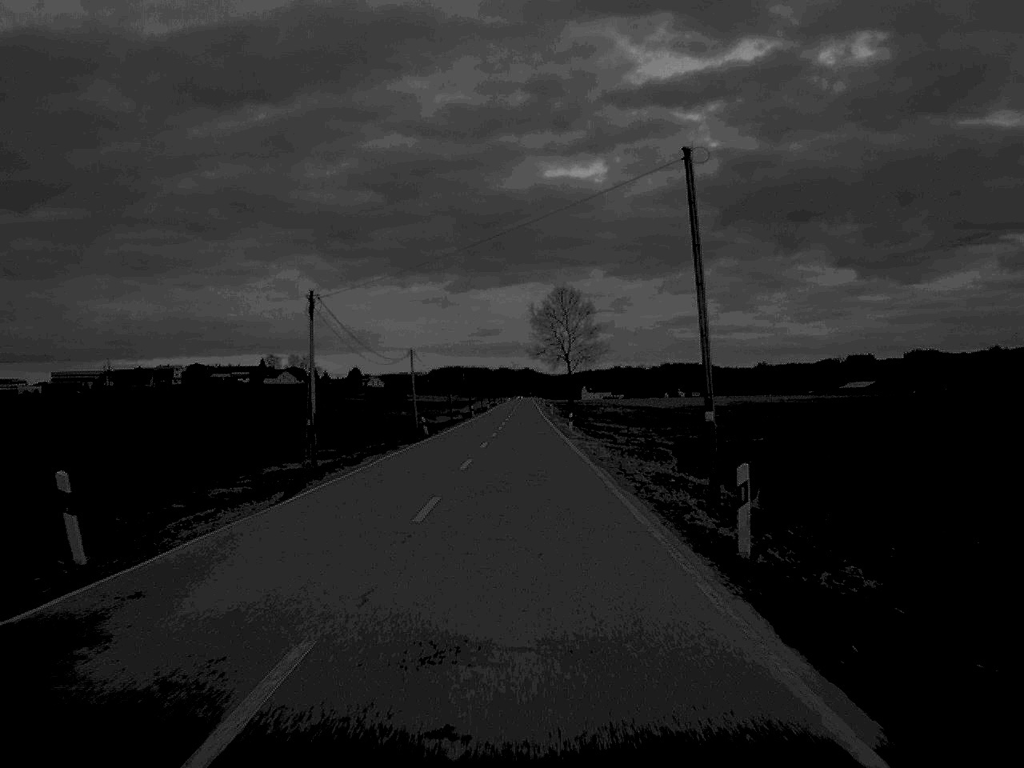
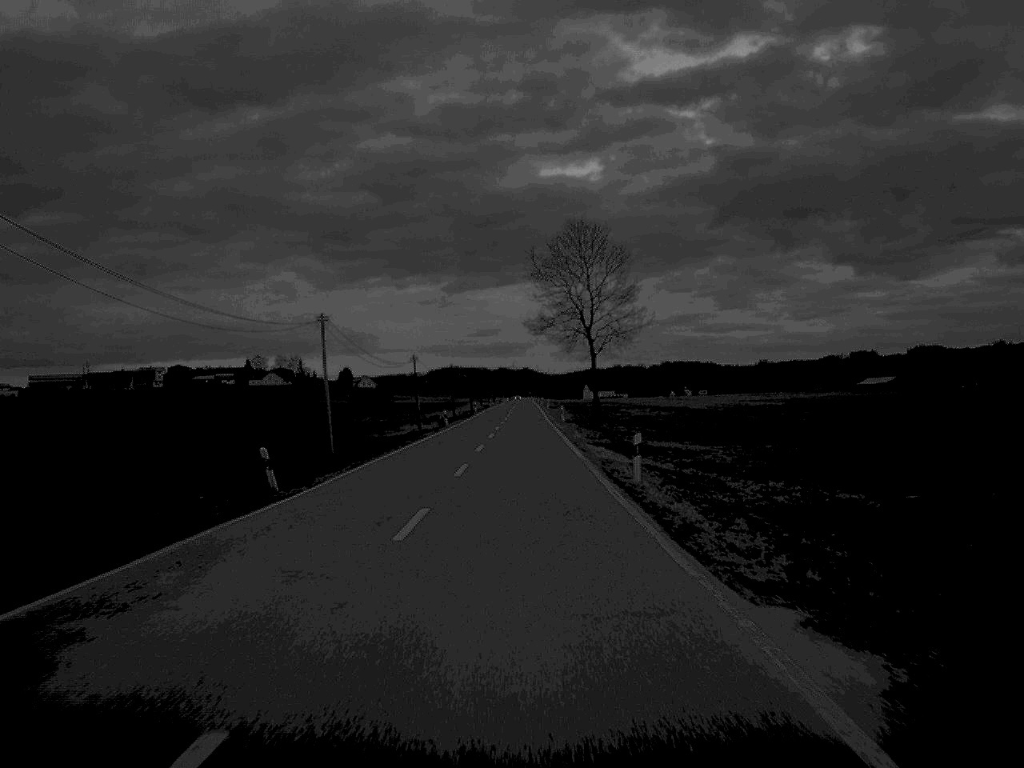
(0.0, +39.2) m; 0°
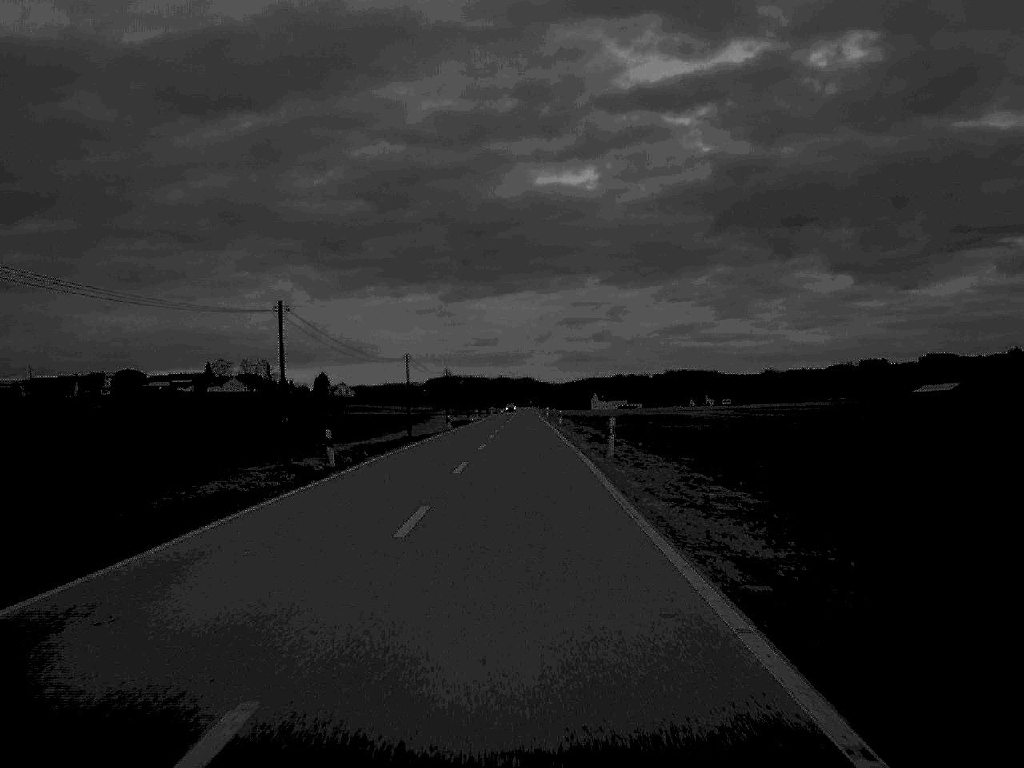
(+0.1, +96.4) m; 0°
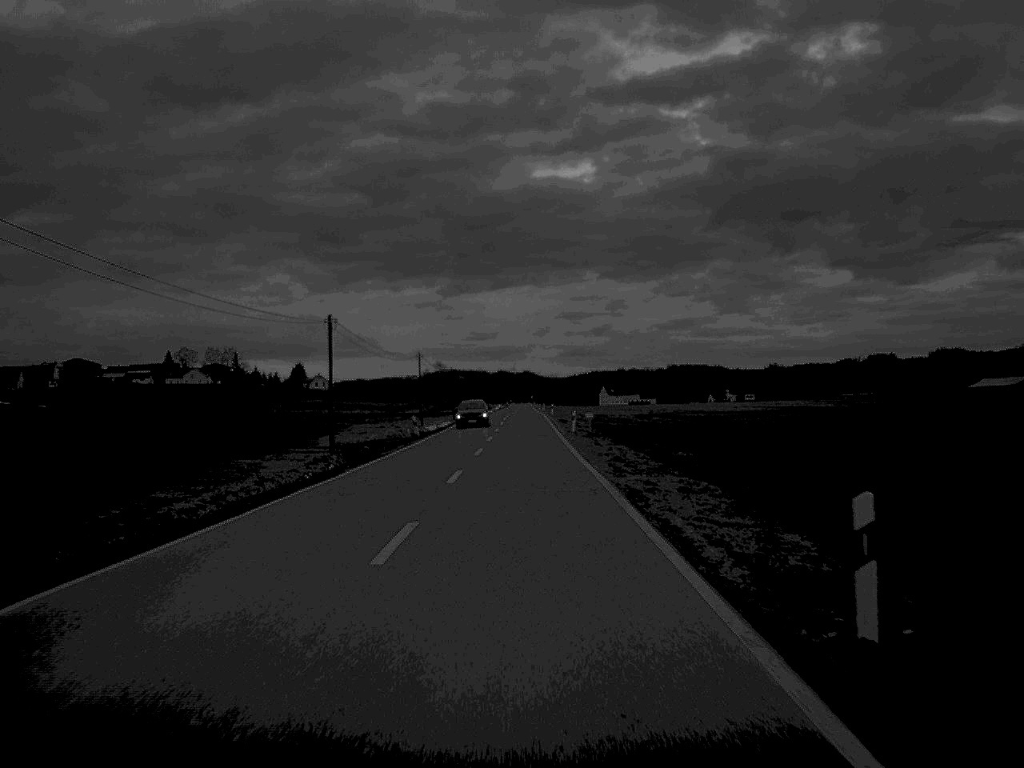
(0.0, +75.2) m; 0°
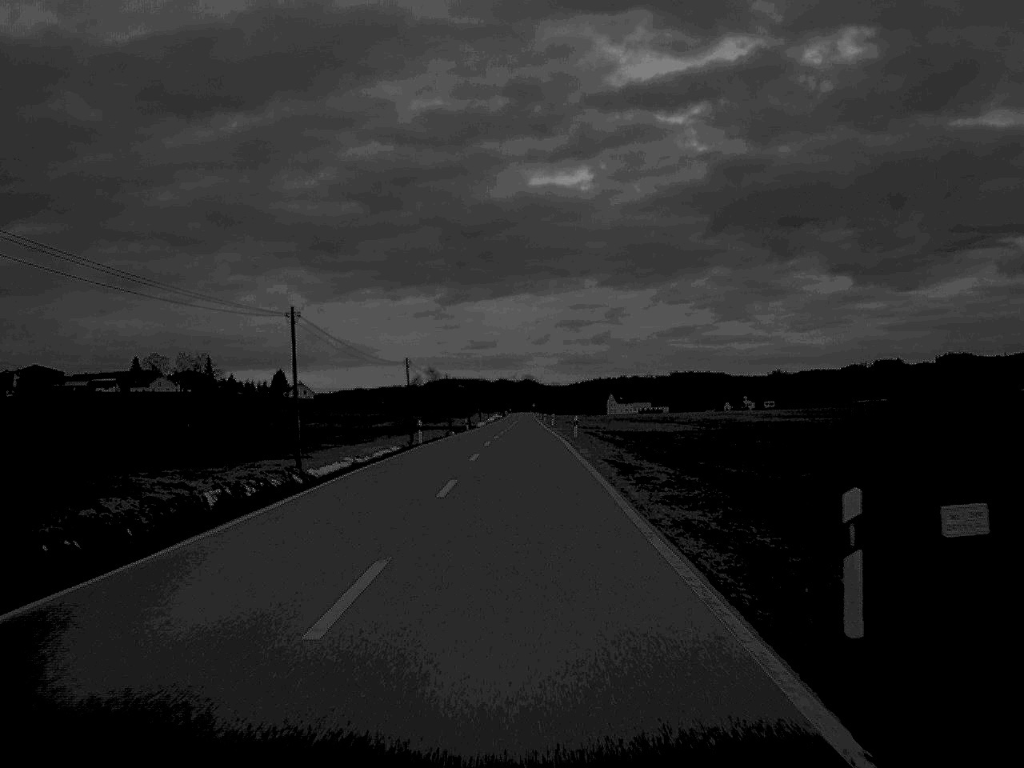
(0.0, +51.8) m; 0°
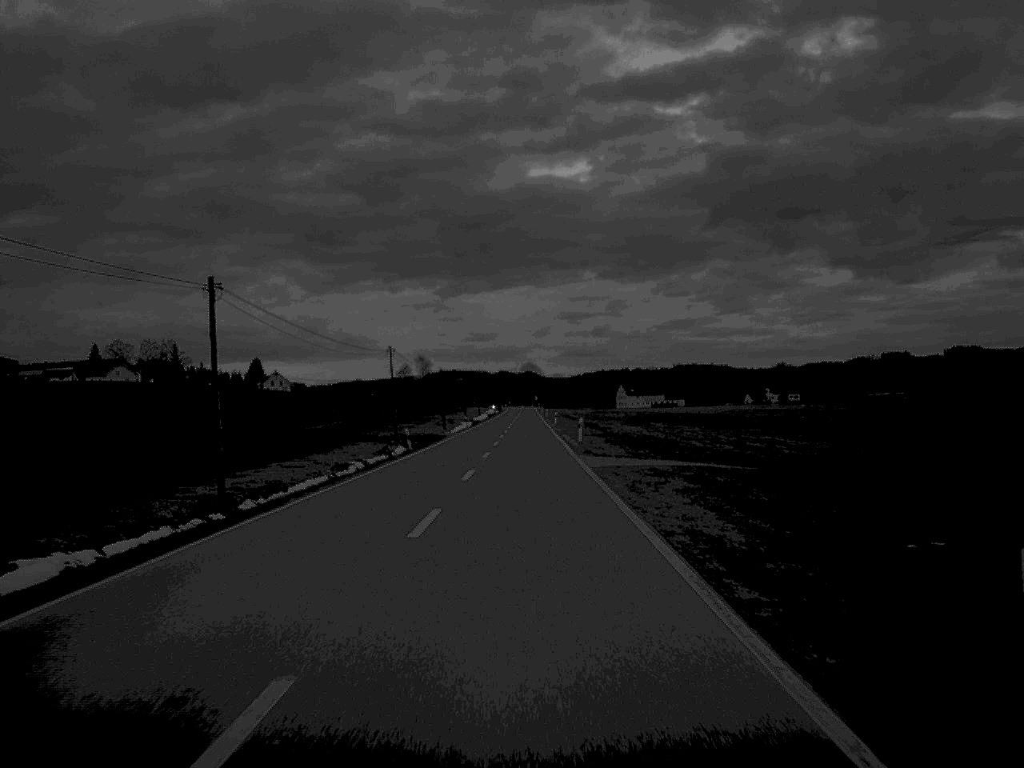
(0.0, +54.2) m; 0°
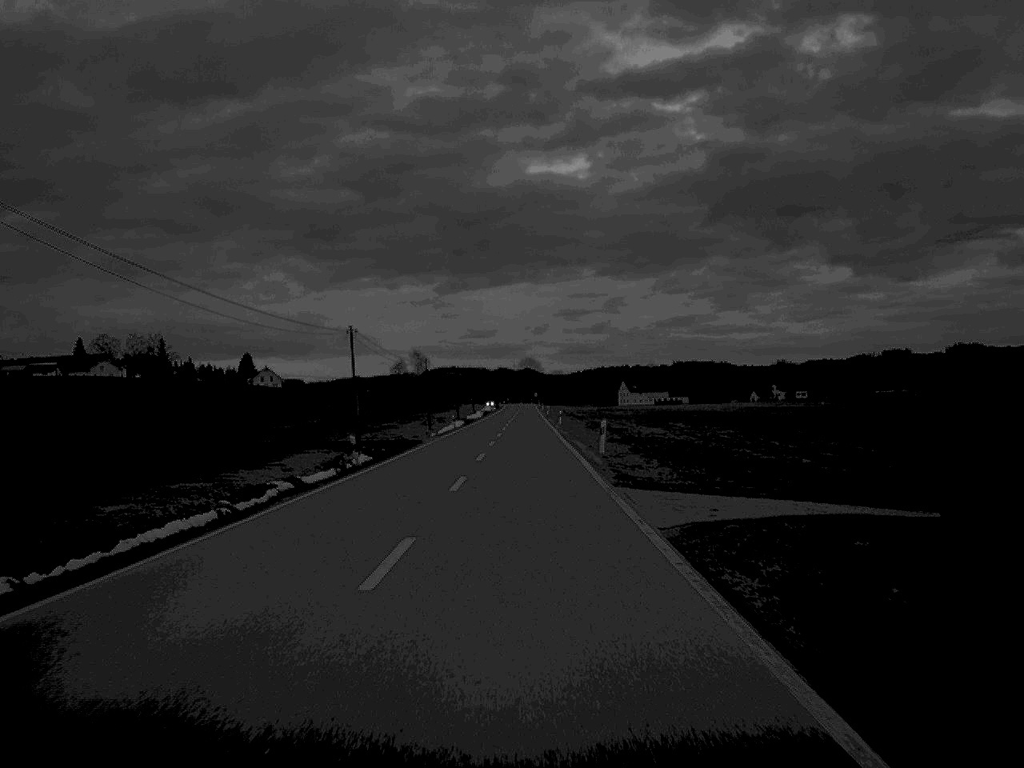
(0.0, +16.6) m; 0°
